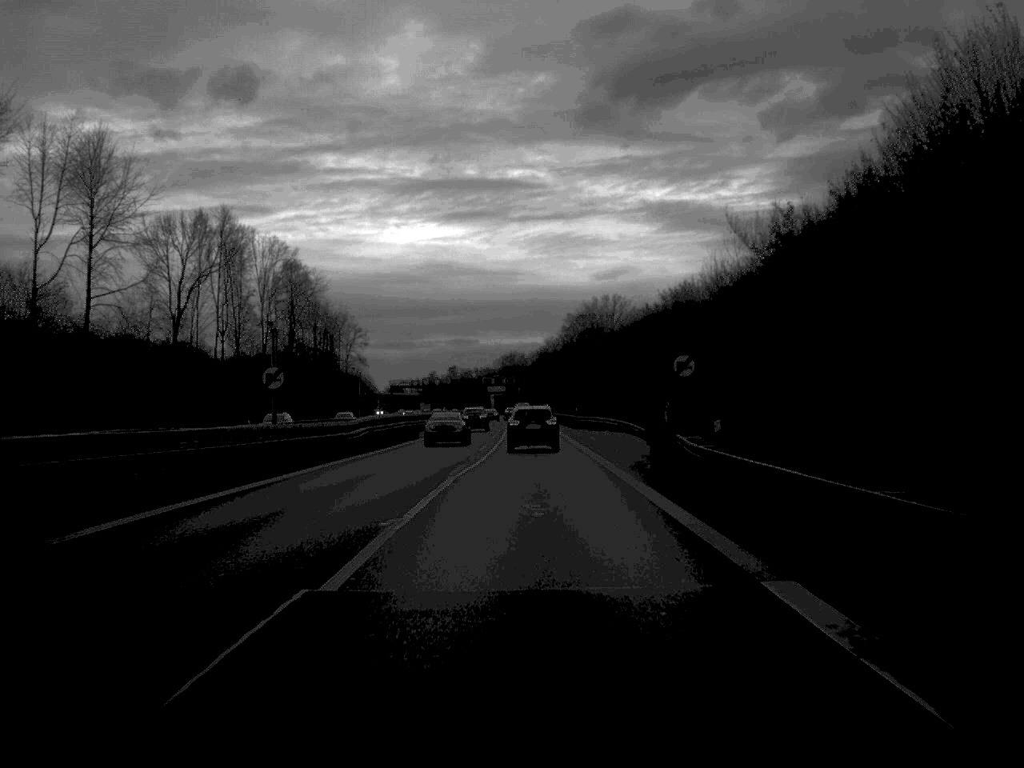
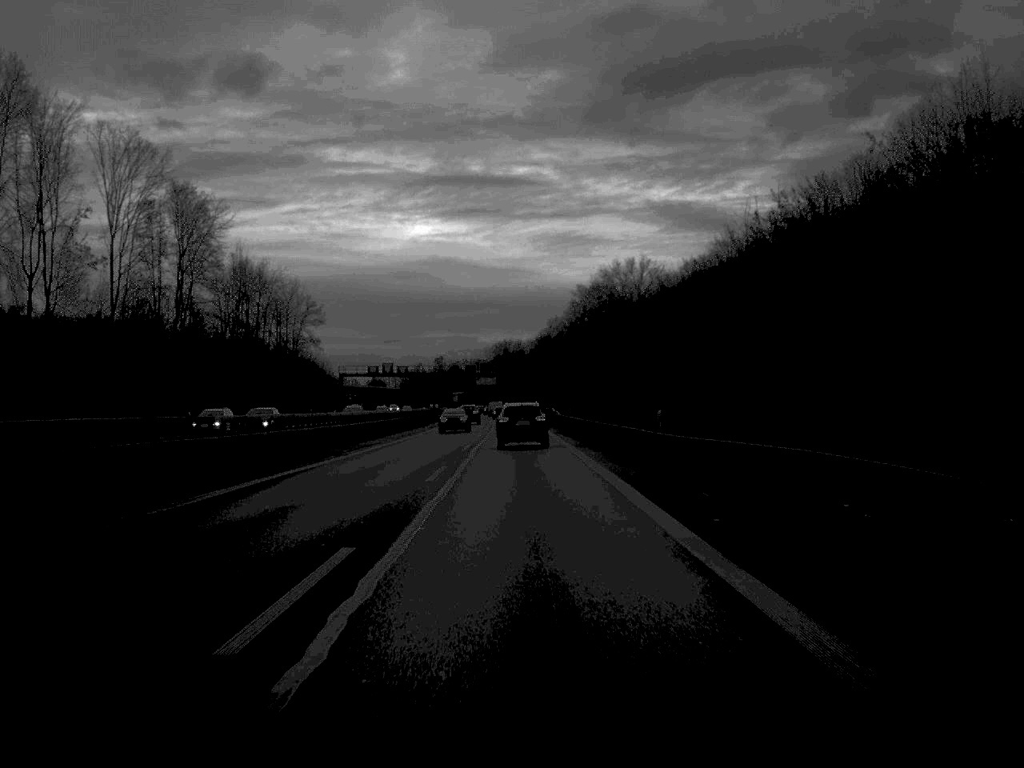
(+0.1, +57.2) m; 0°
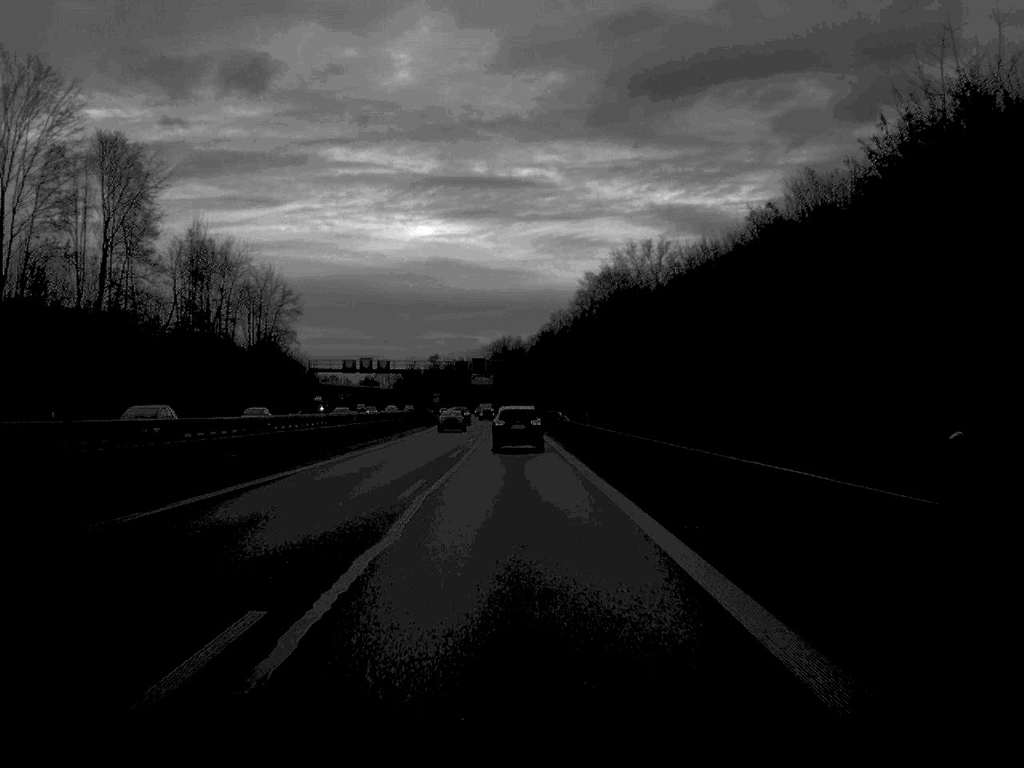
(0.0, +22.3) m; 0°
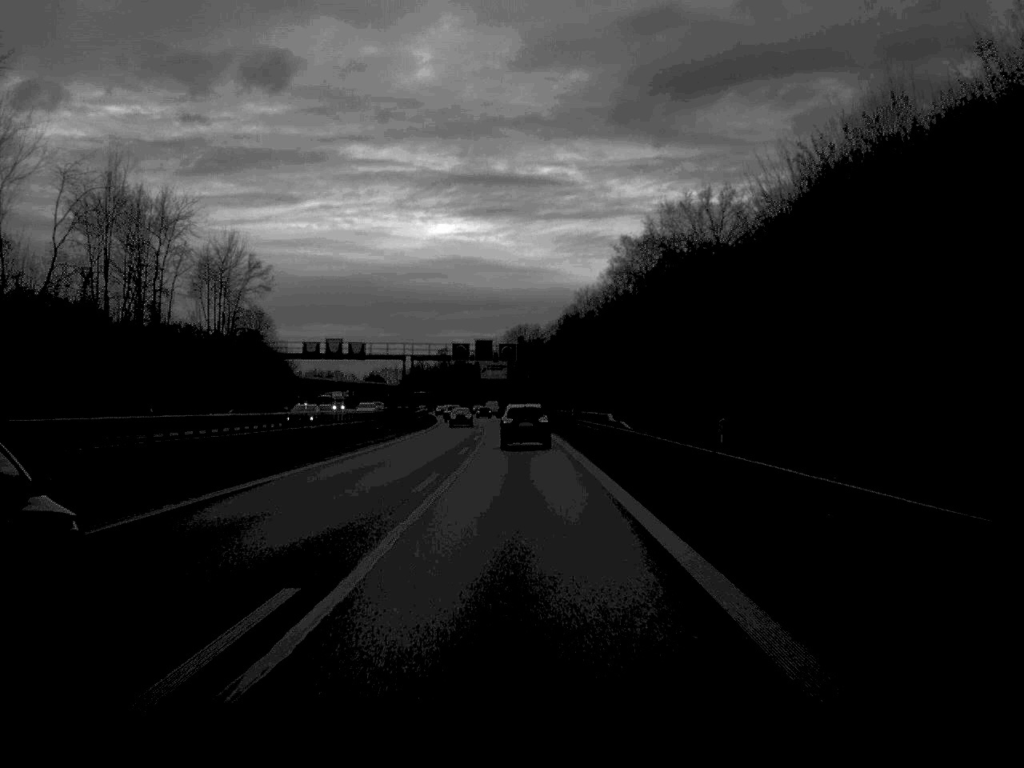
(-0.2, +35.4) m; -1°
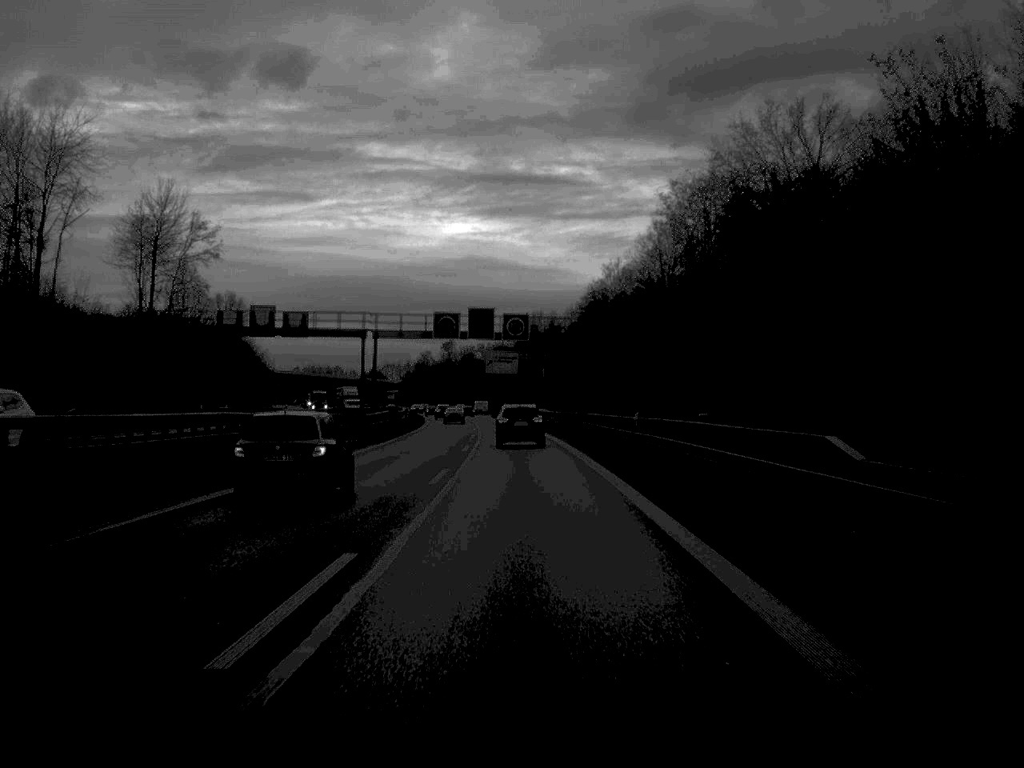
(-0.2, +34.0) m; -1°
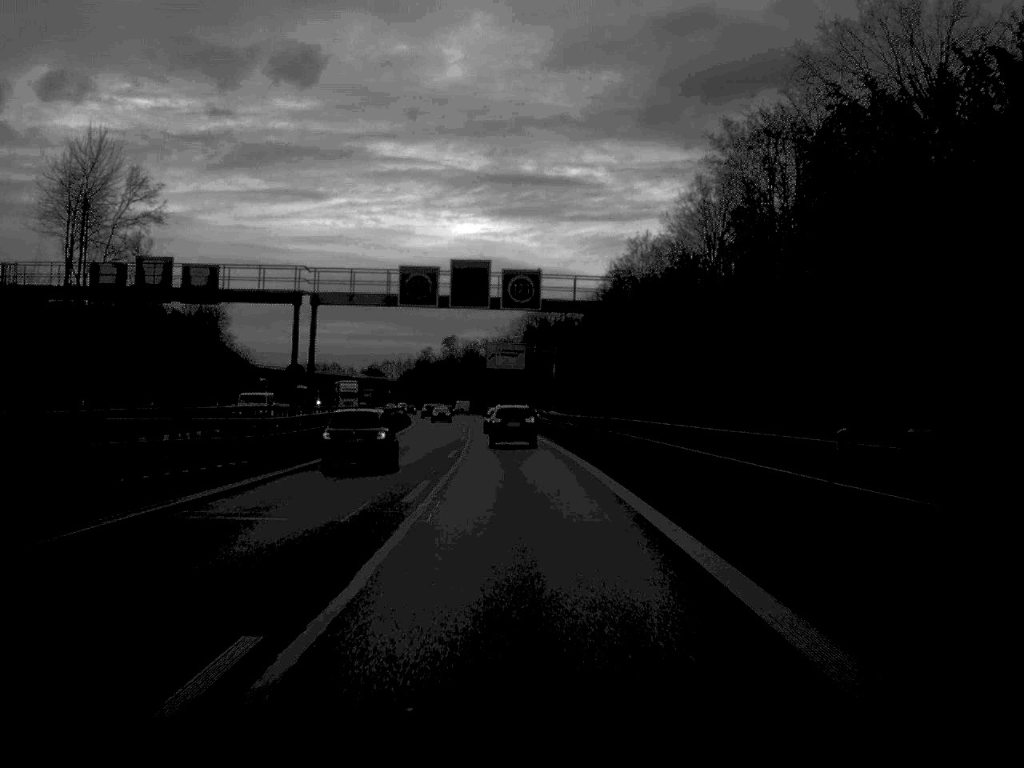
(-0.1, +23.3) m; 0°
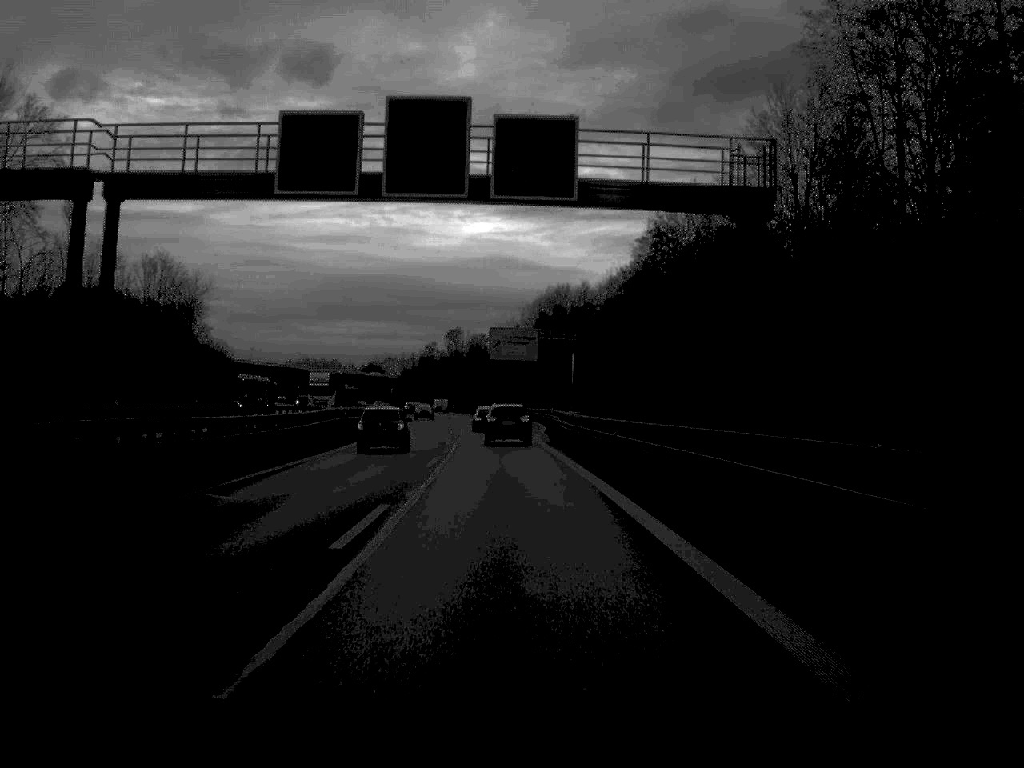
(-0.1, +25.4) m; 0°
